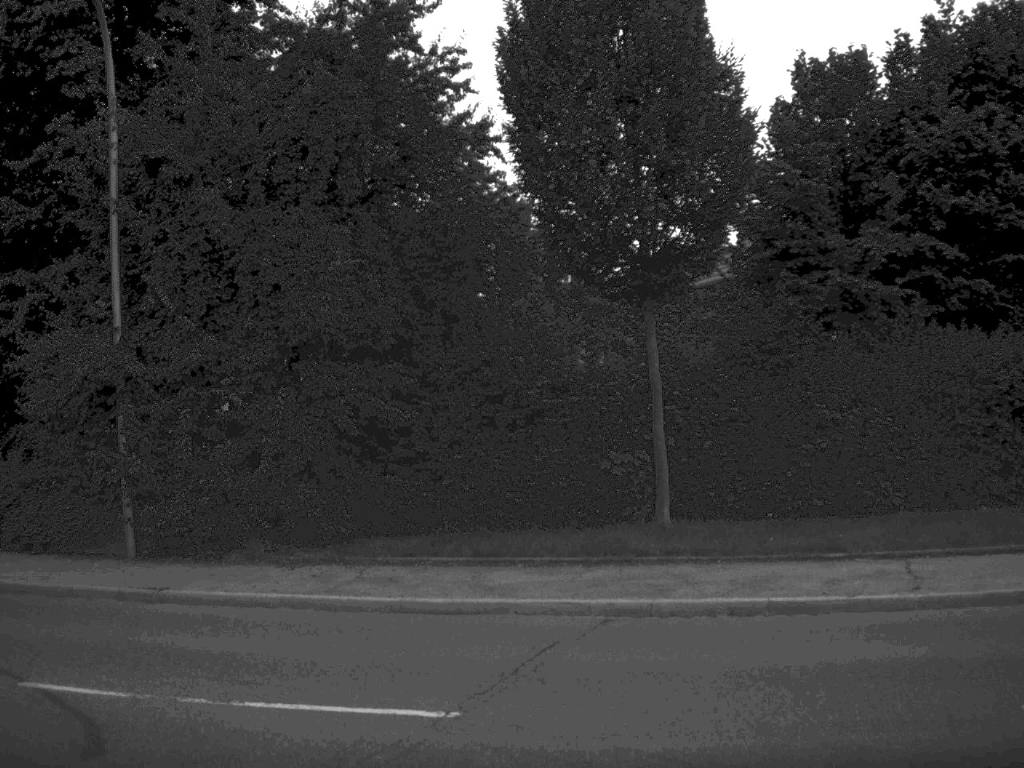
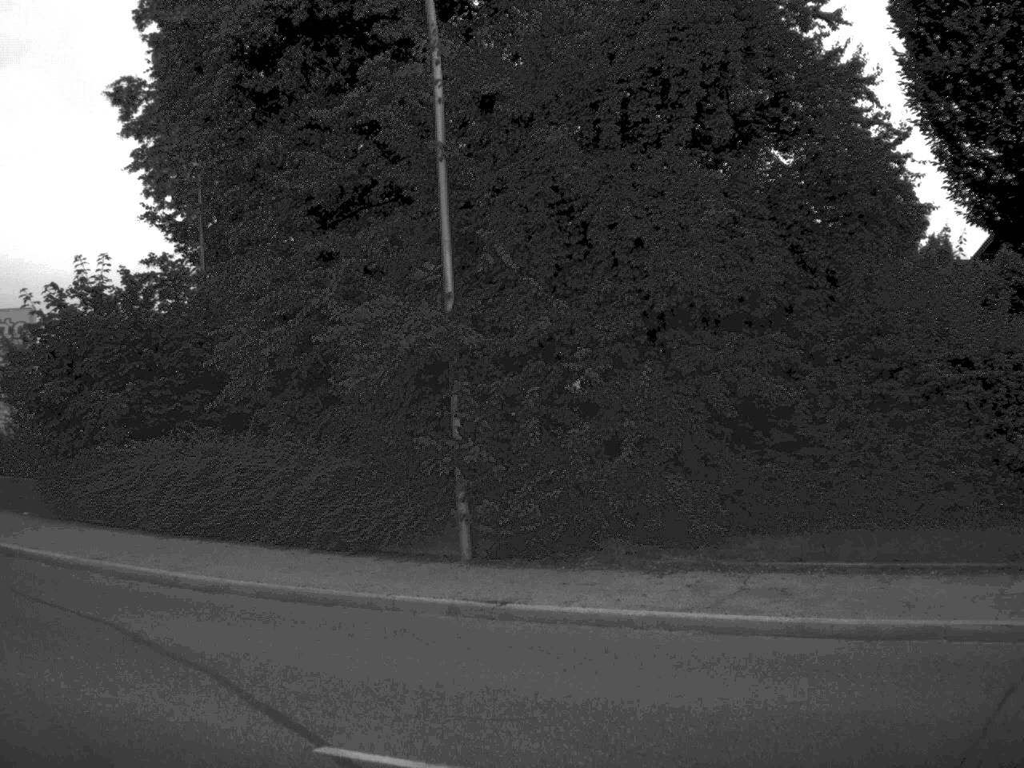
(-0.3, +2.0) m; -15°
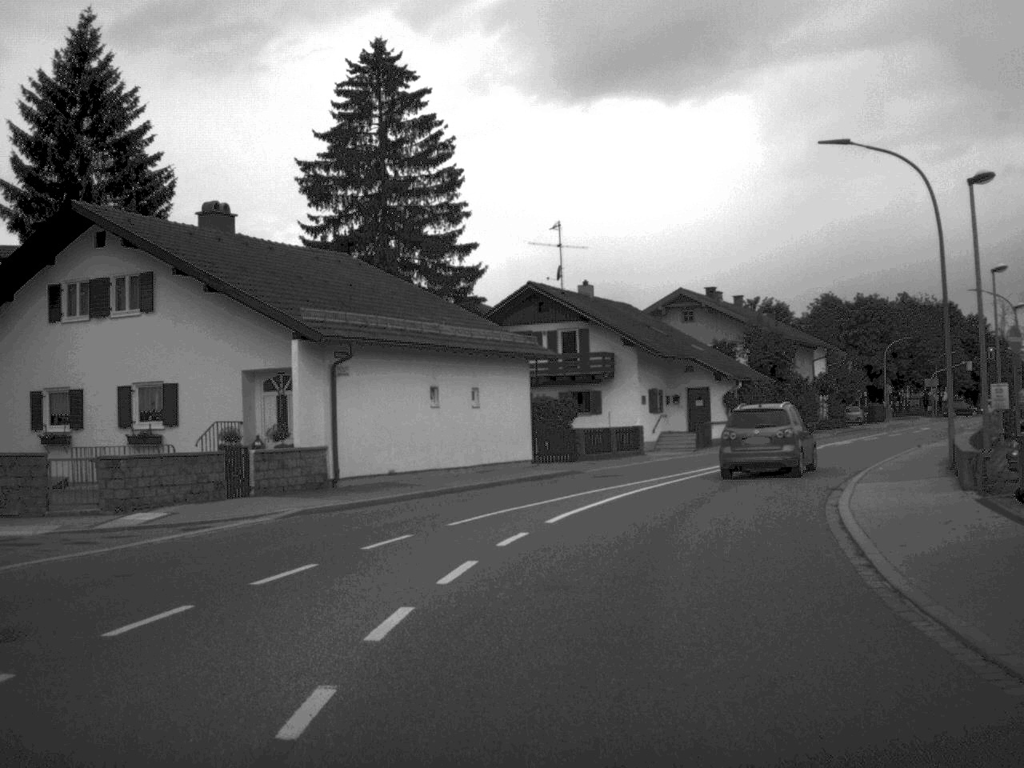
(-9.1, +15.1) m; -40°
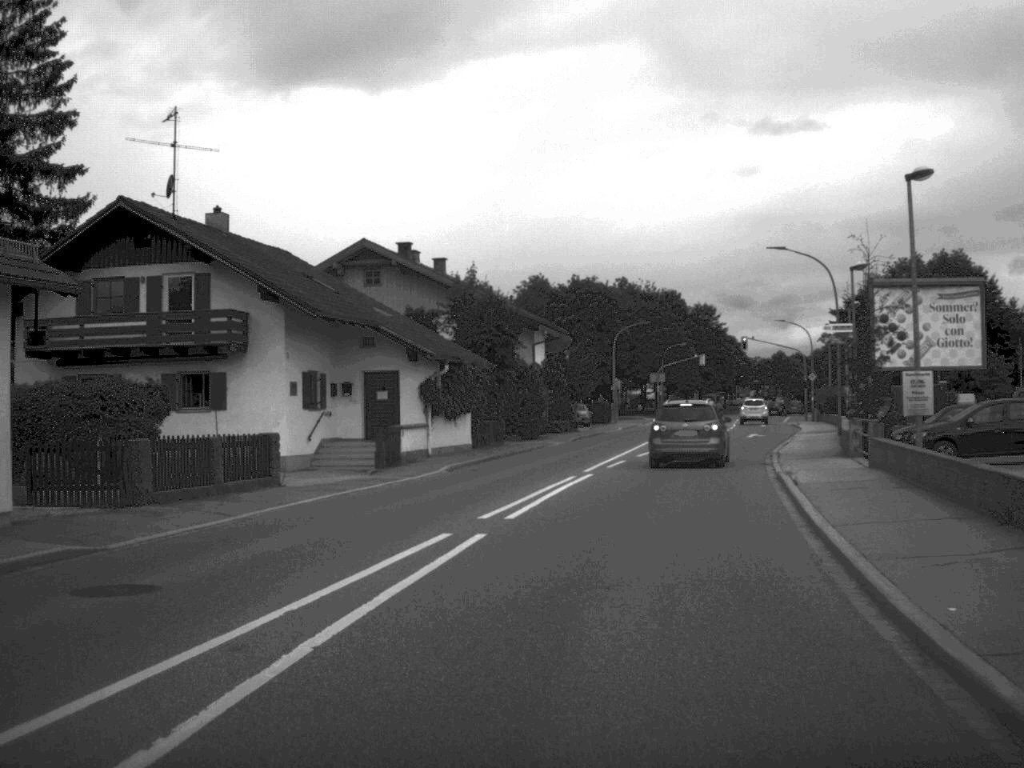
(+2.4, +19.1) m; +14°
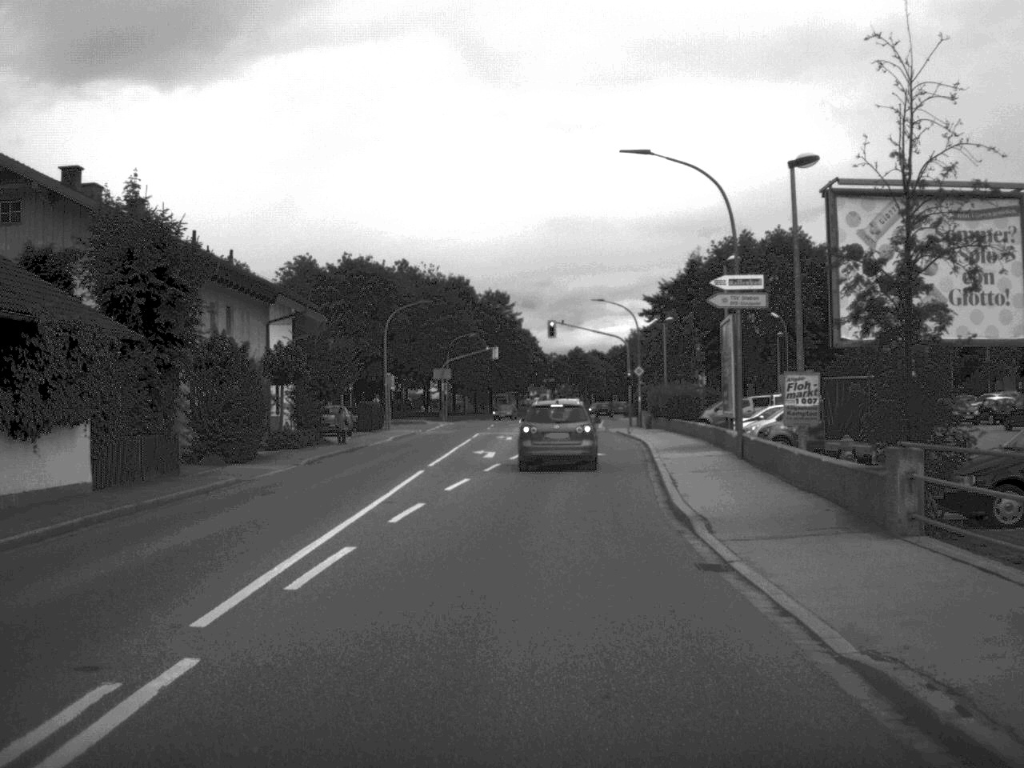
(+1.8, +19.0) m; +9°
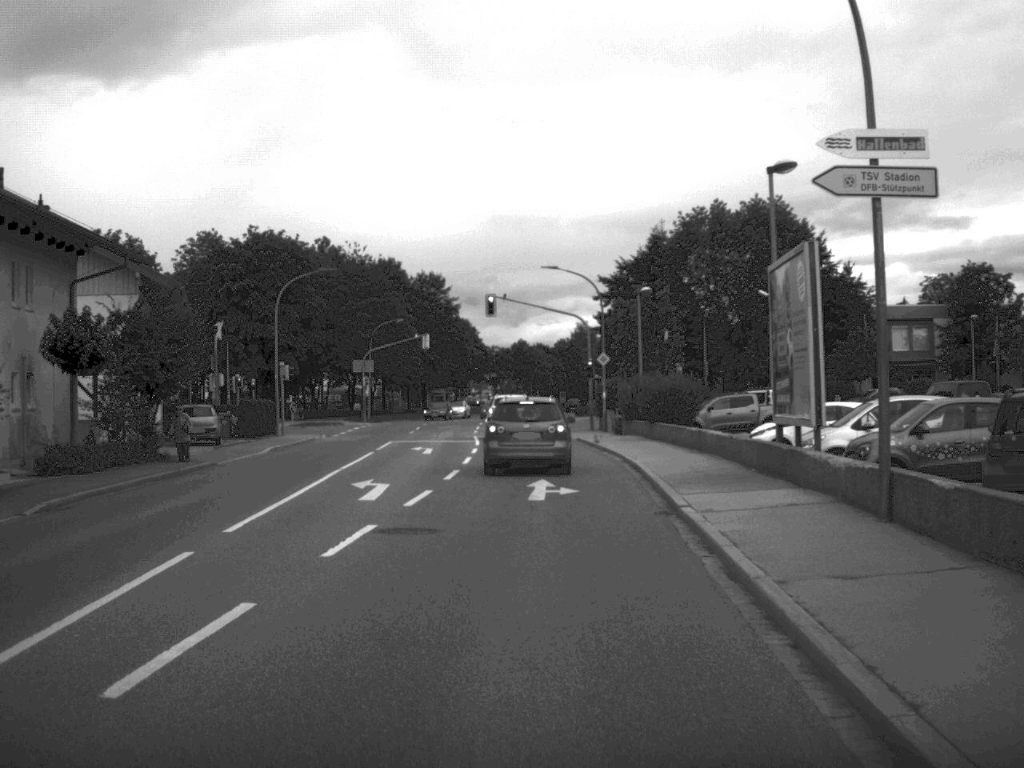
(+0.4, +15.7) m; +2°
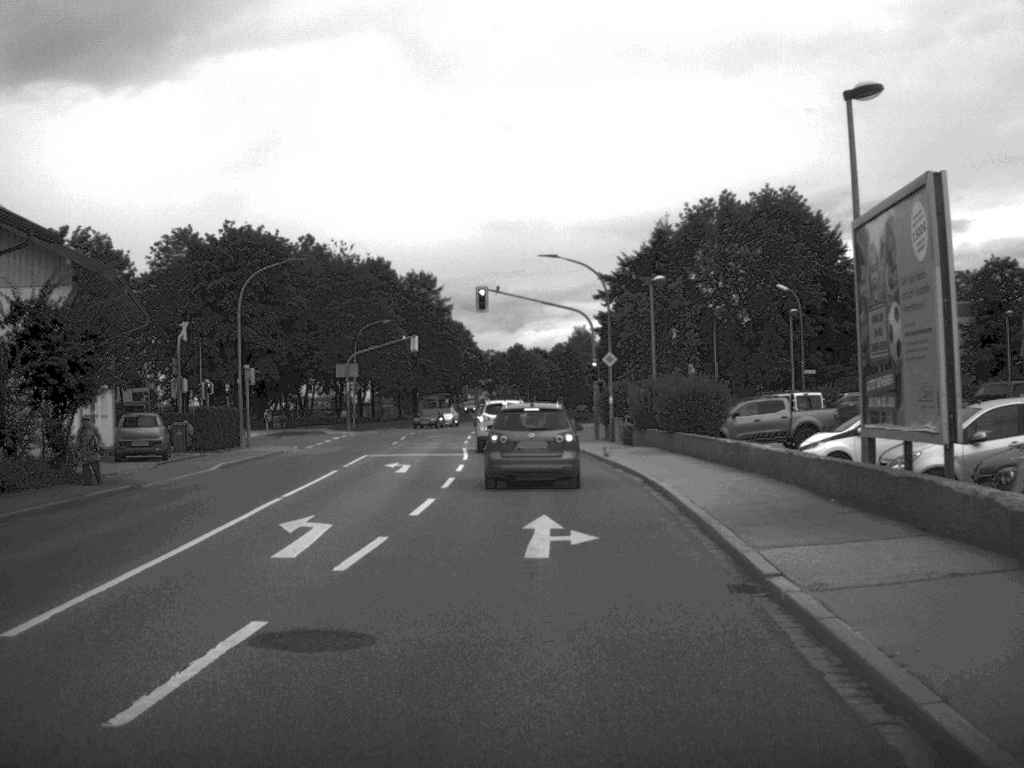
(0.0, +6.4) m; 0°
